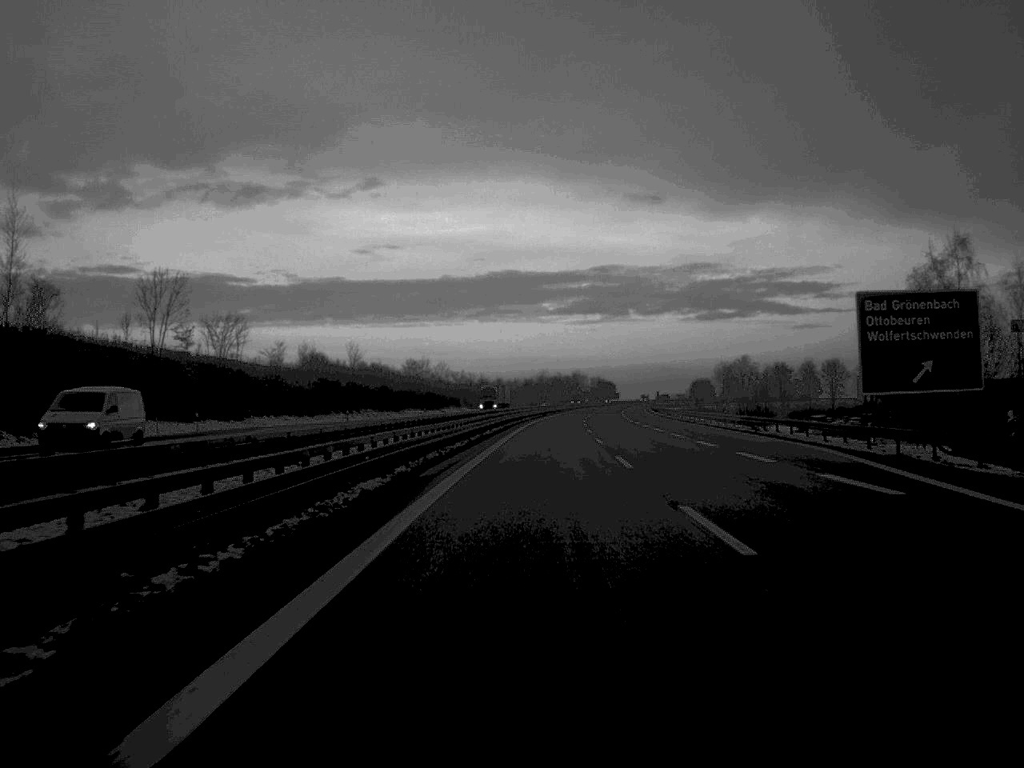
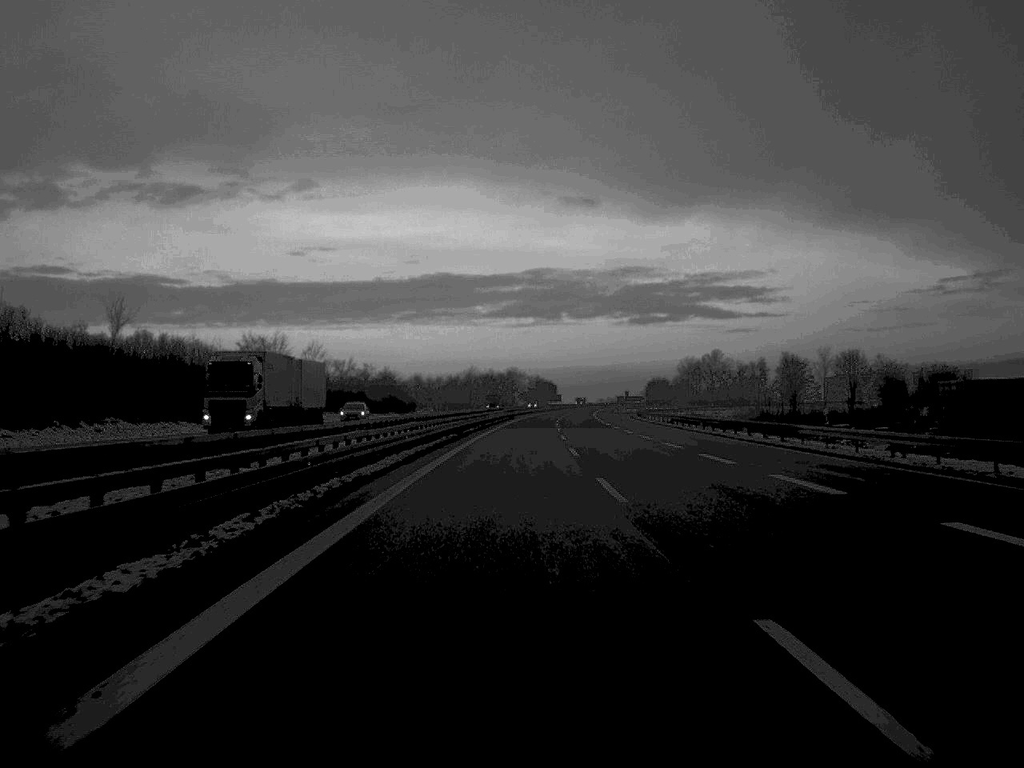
(+2.1, +81.4) m; +3°
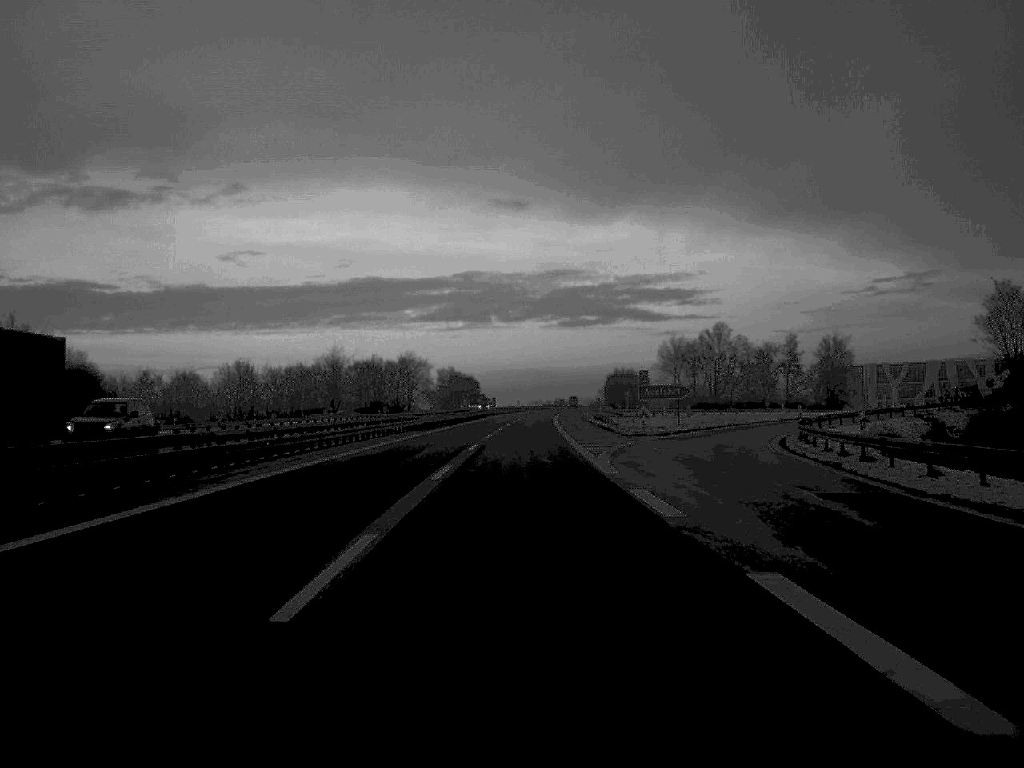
(+5.3, +137.1) m; +3°
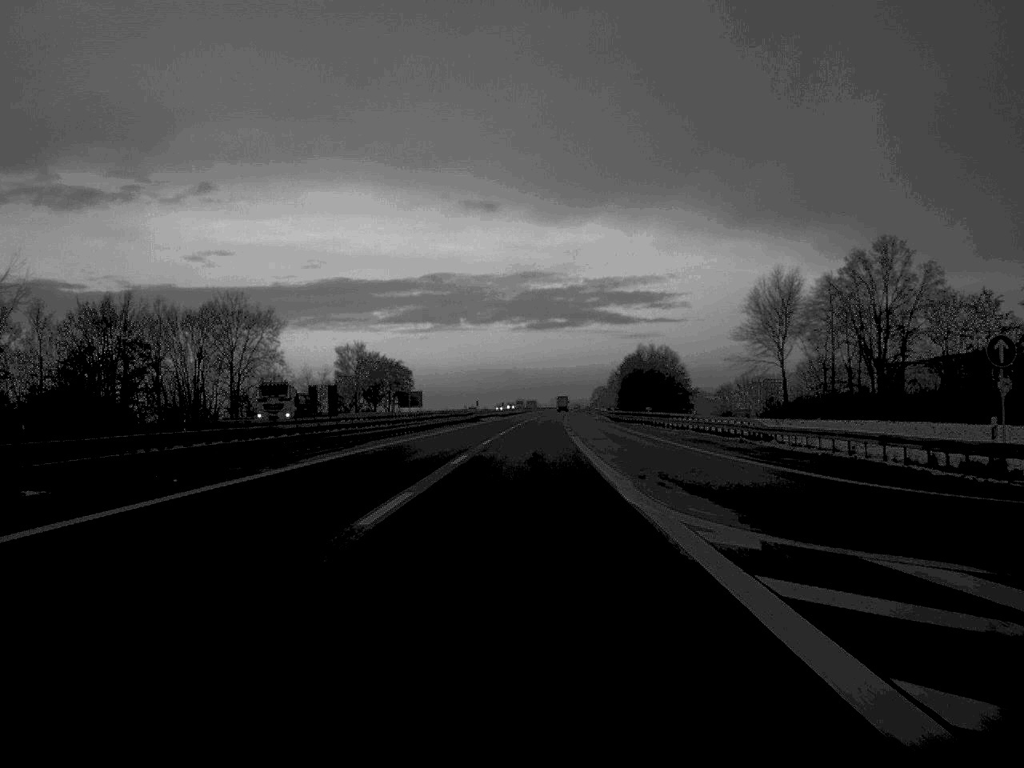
(+1.4, +136.3) m; +1°
